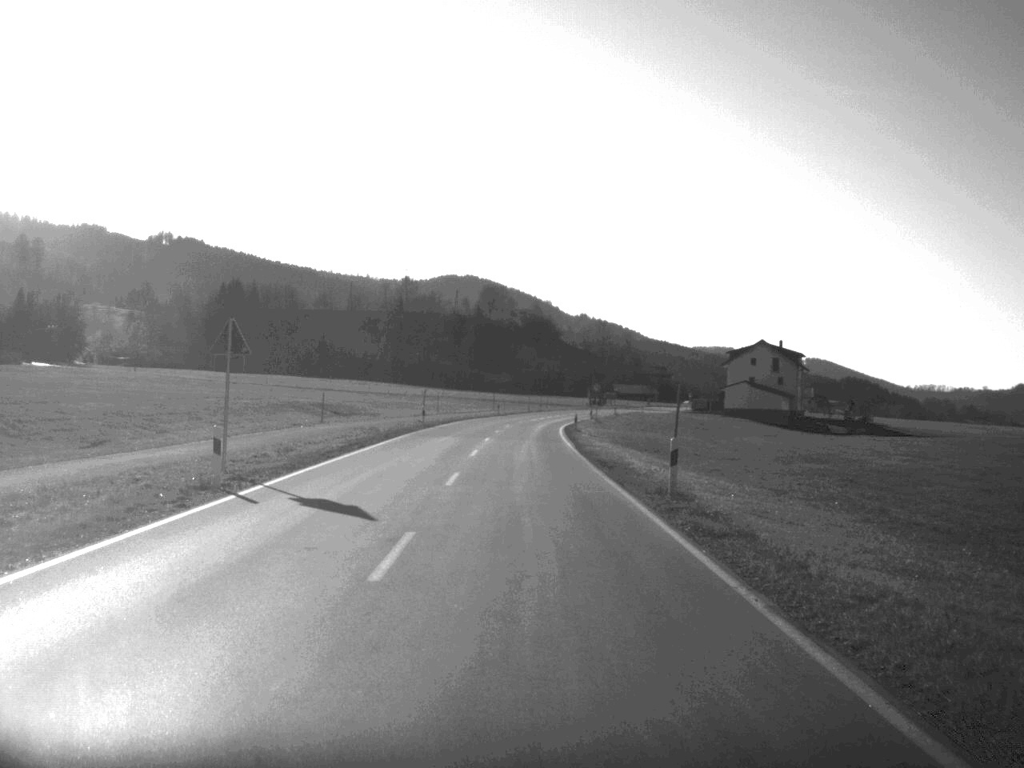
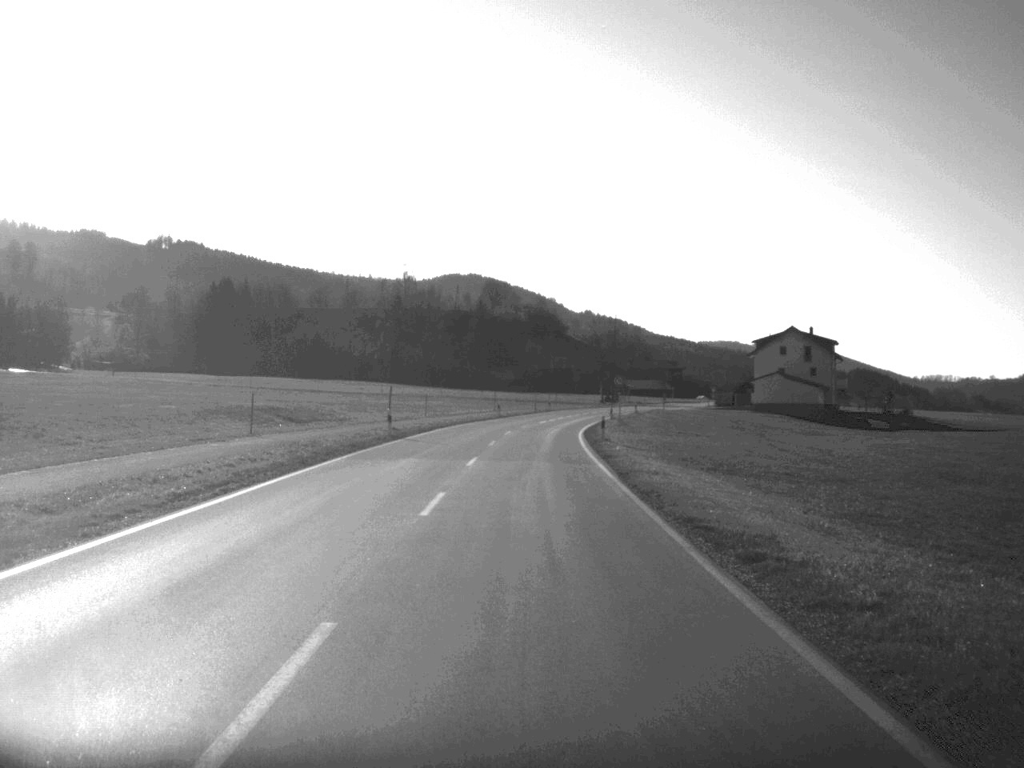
(0.0, +18.1) m; 0°
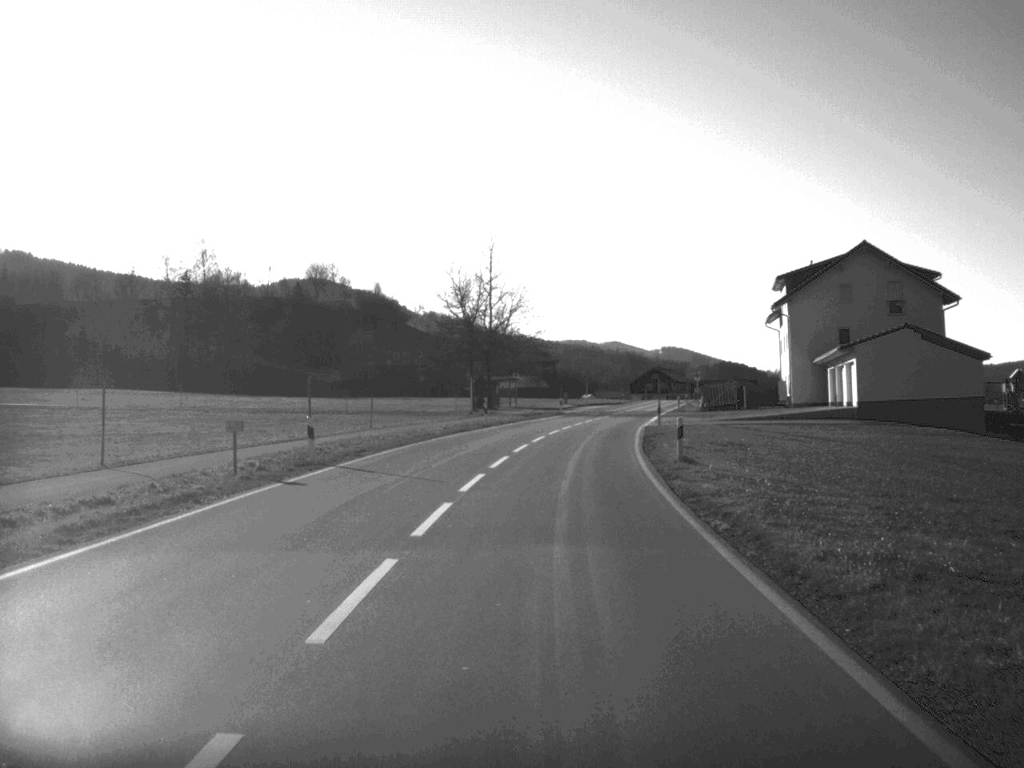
(+3.4, +86.4) m; +7°
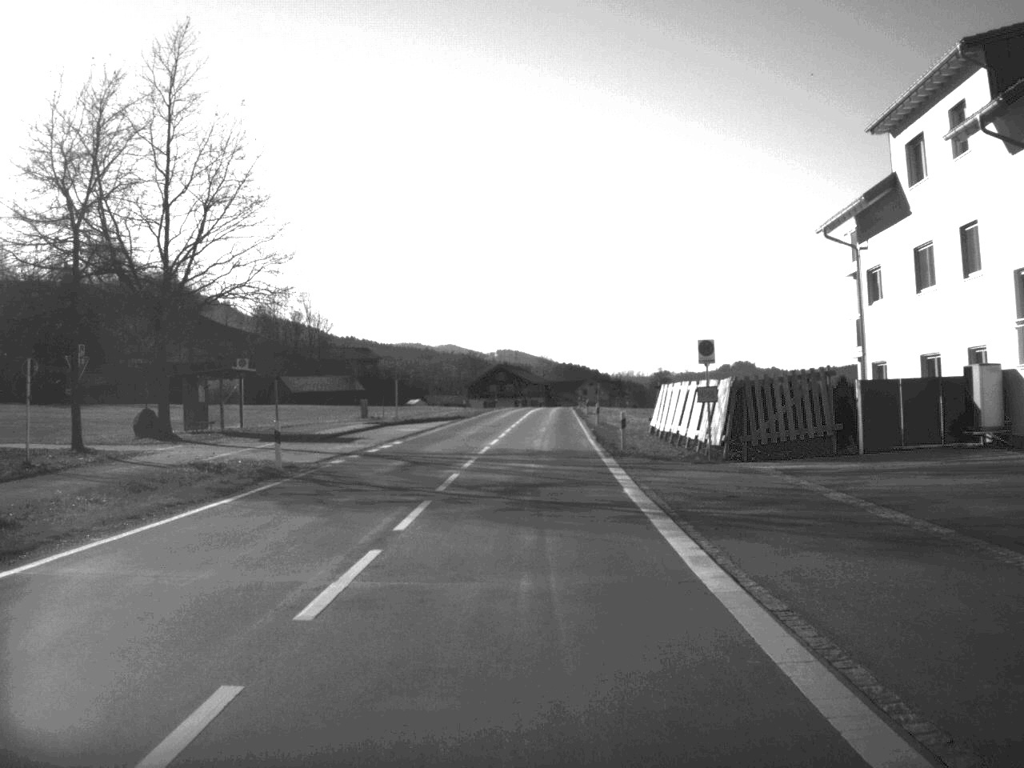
(+3.9, +58.5) m; +7°
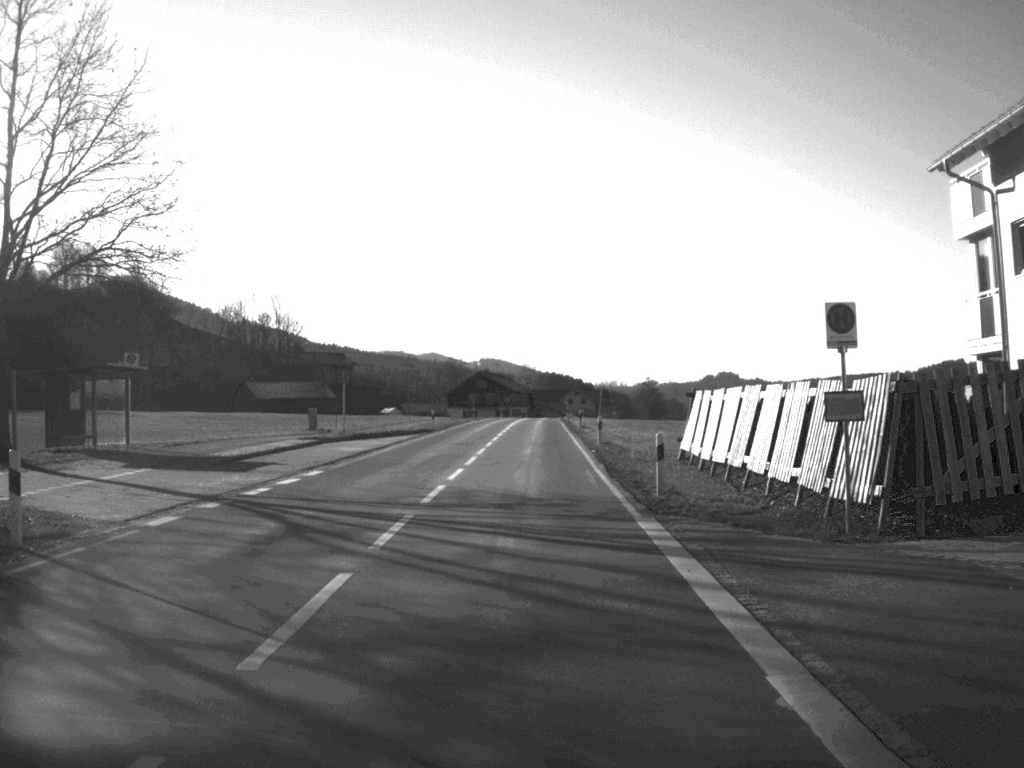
(+0.1, +13.3) m; +1°
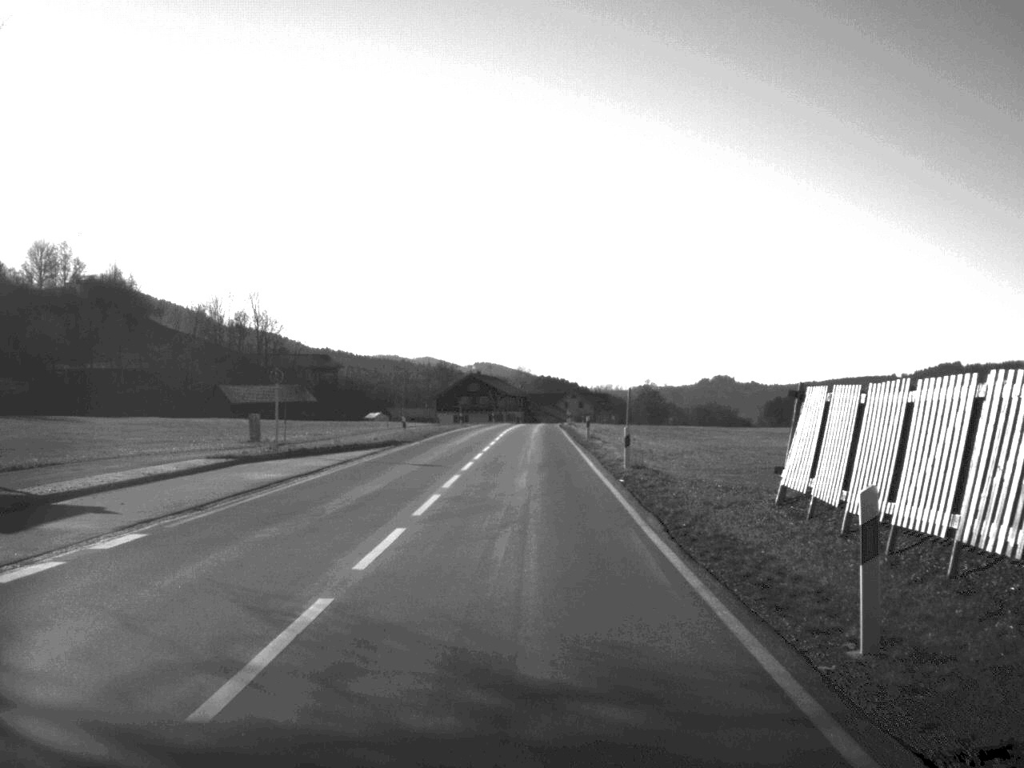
(0.0, +13.2) m; 0°
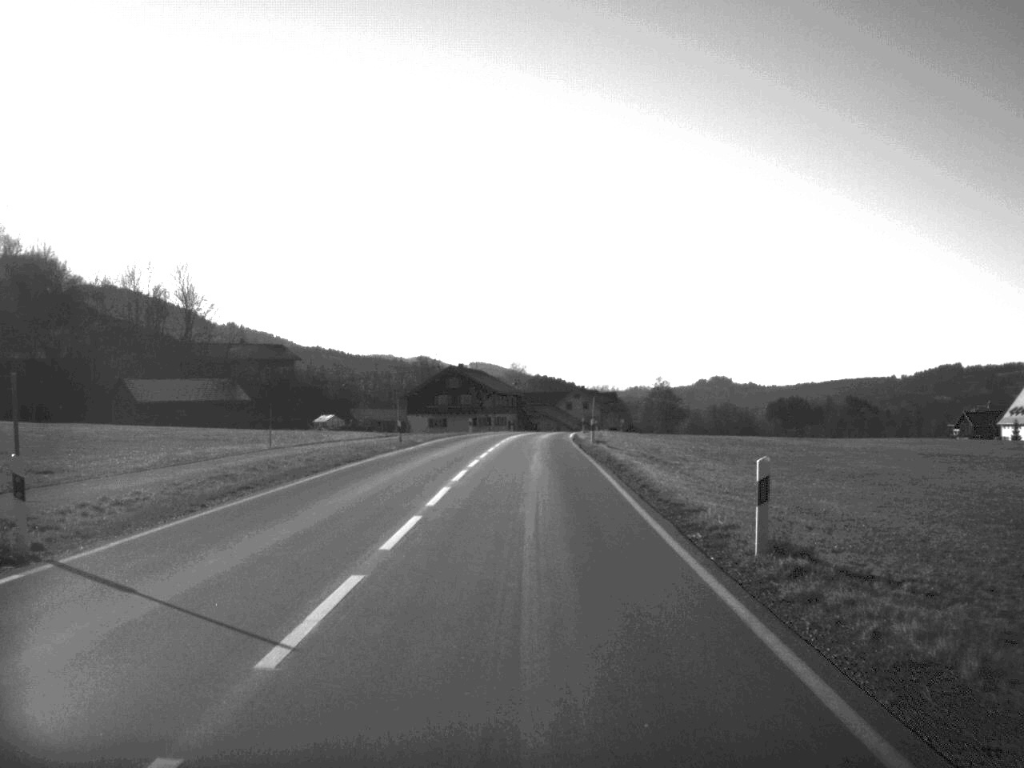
(+0.1, +40.7) m; 0°
